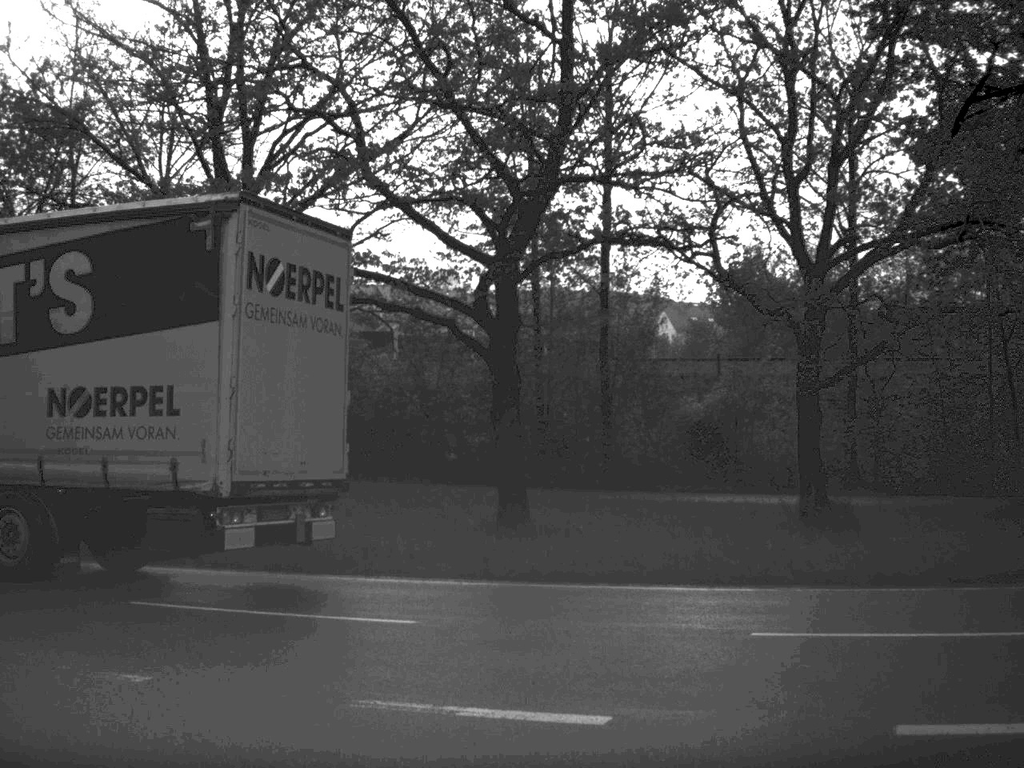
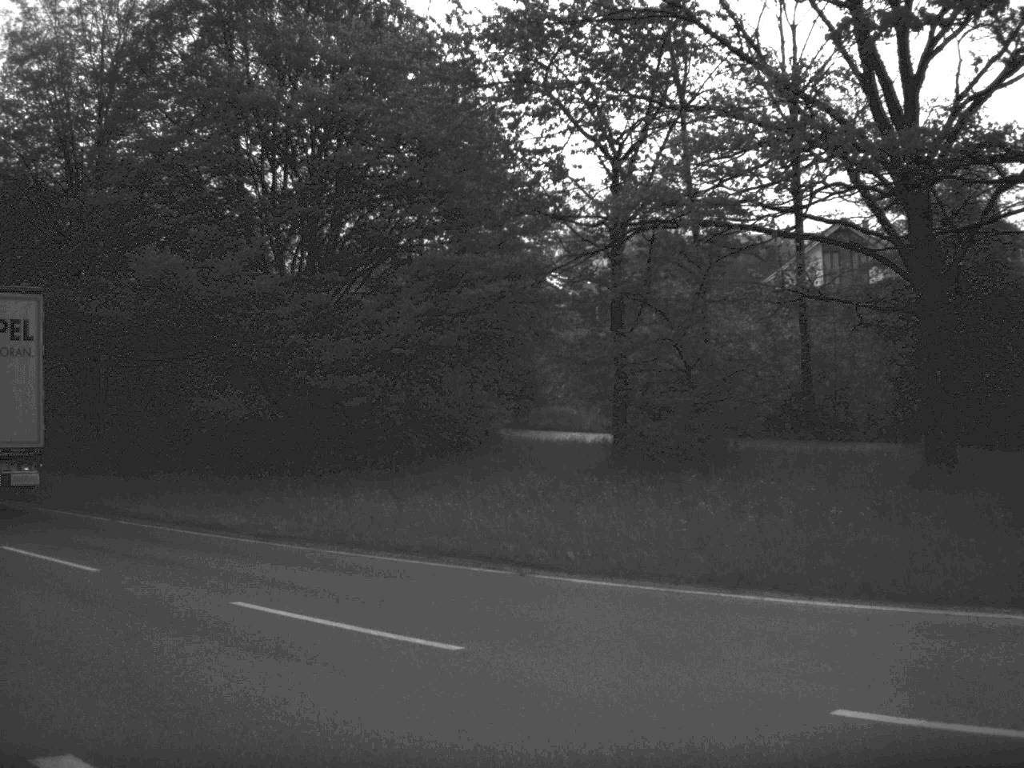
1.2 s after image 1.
(-1.4, +5.4) m; -28°
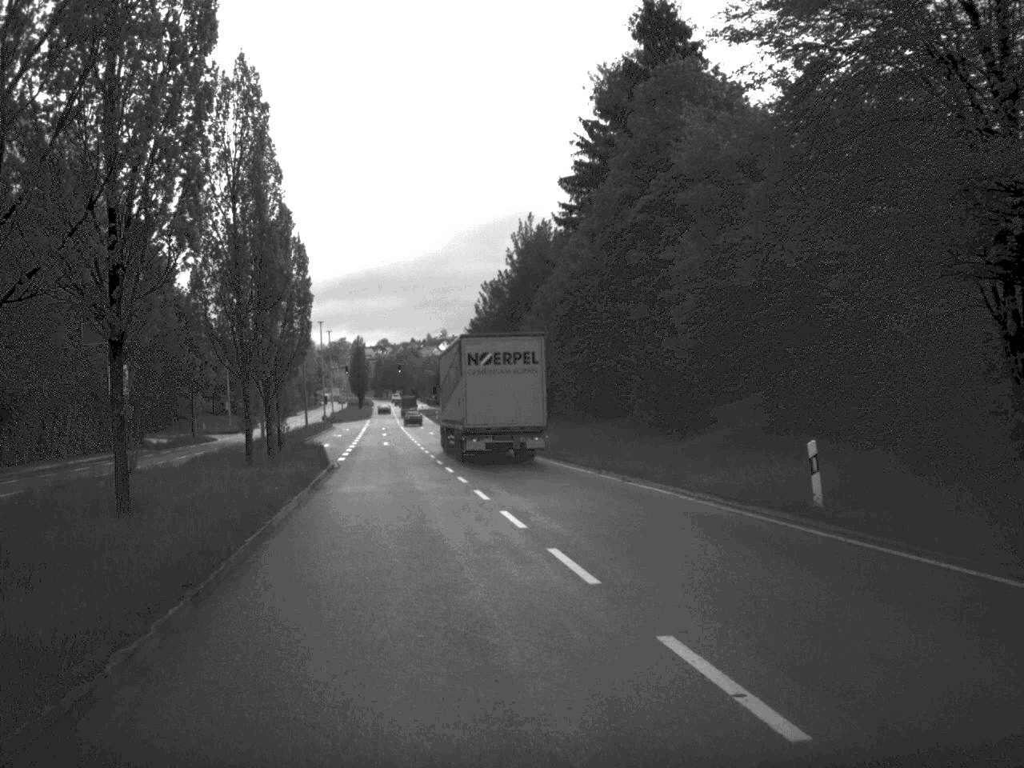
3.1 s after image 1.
(-5.1, +12.2) m; -37°
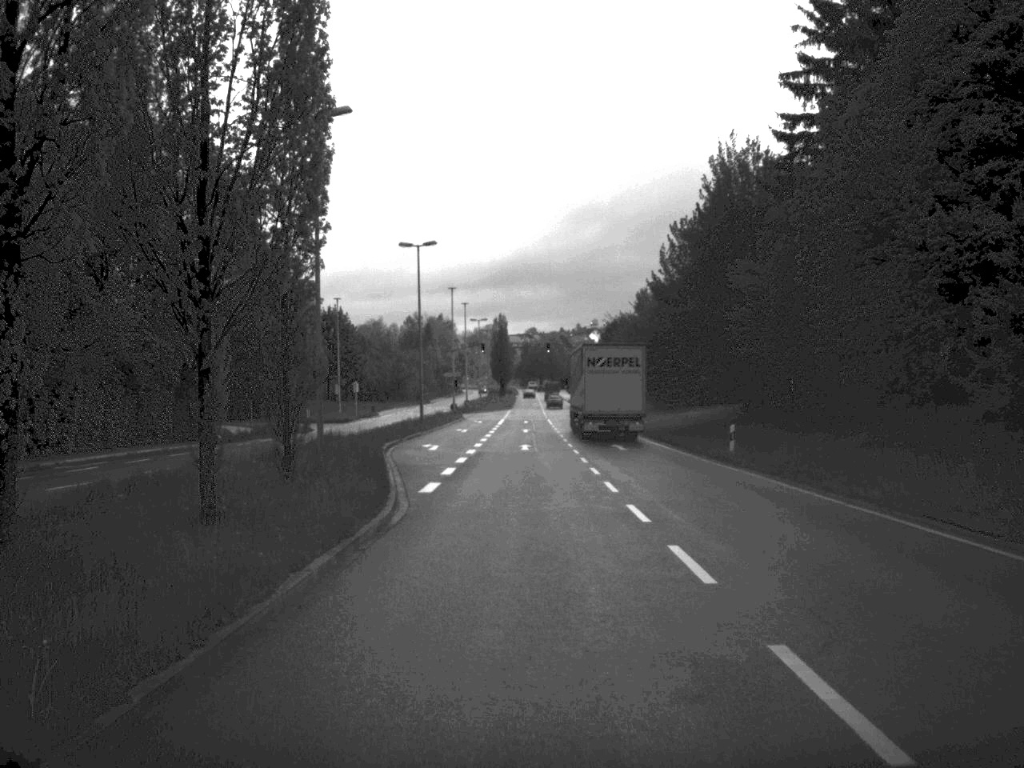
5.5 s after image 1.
(-2.1, +23.8) m; -6°
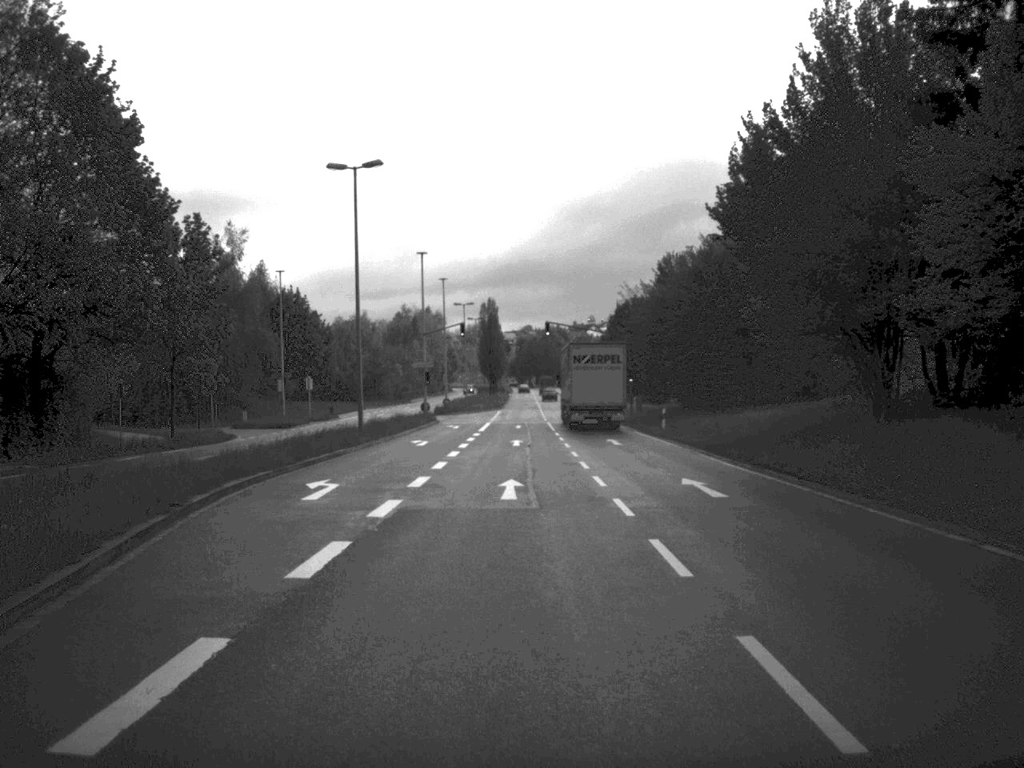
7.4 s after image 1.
(+0.1, +23.3) m; 0°
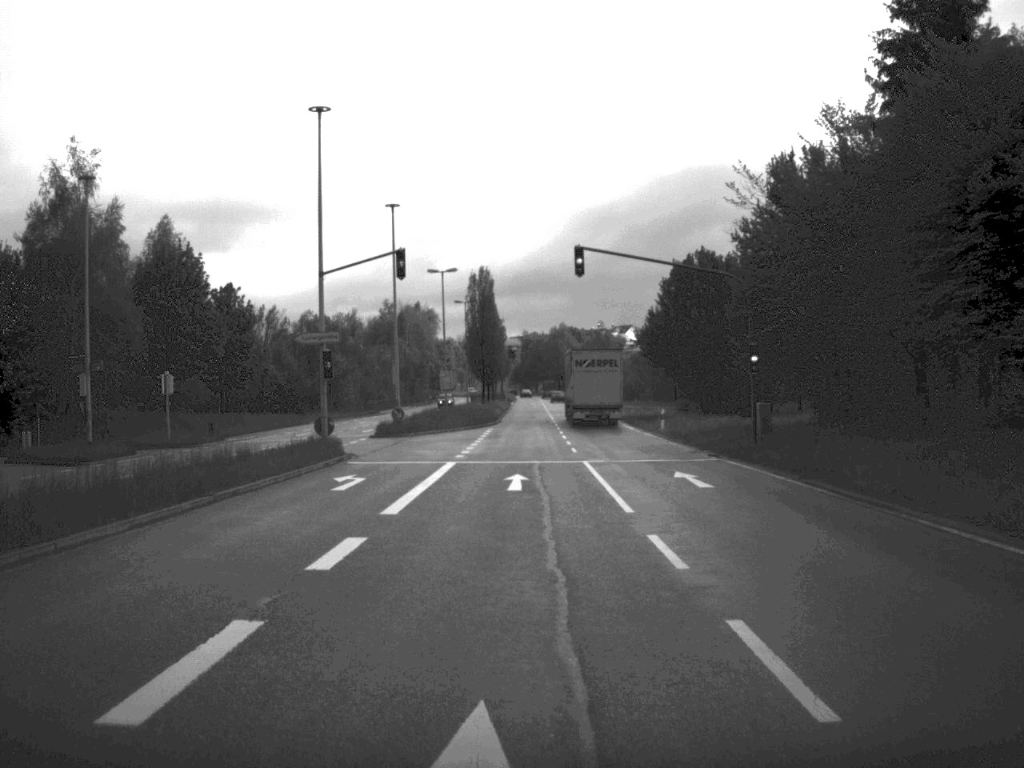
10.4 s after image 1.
(-0.2, +40.5) m; 0°
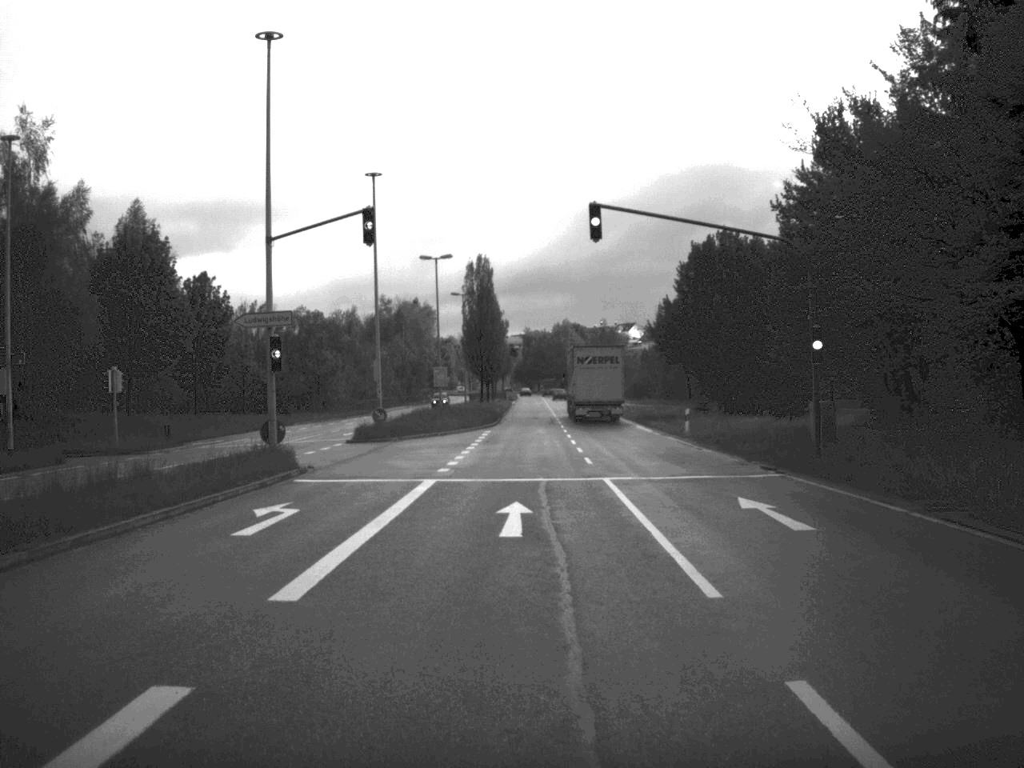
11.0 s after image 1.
(0.0, +7.9) m; 0°
